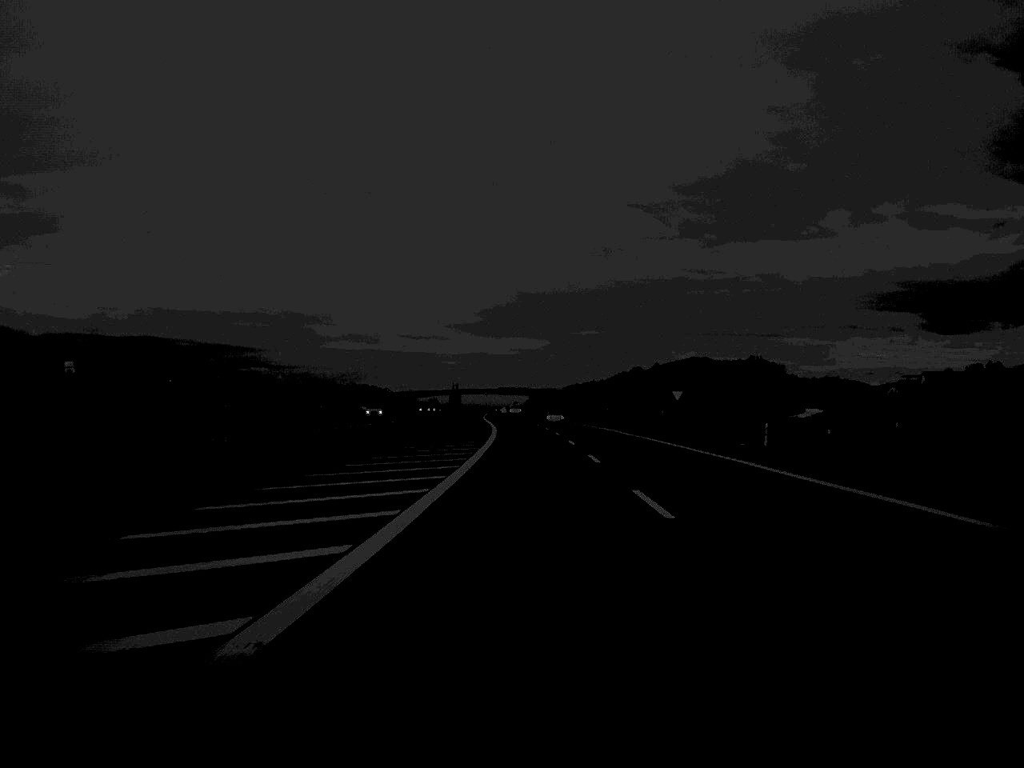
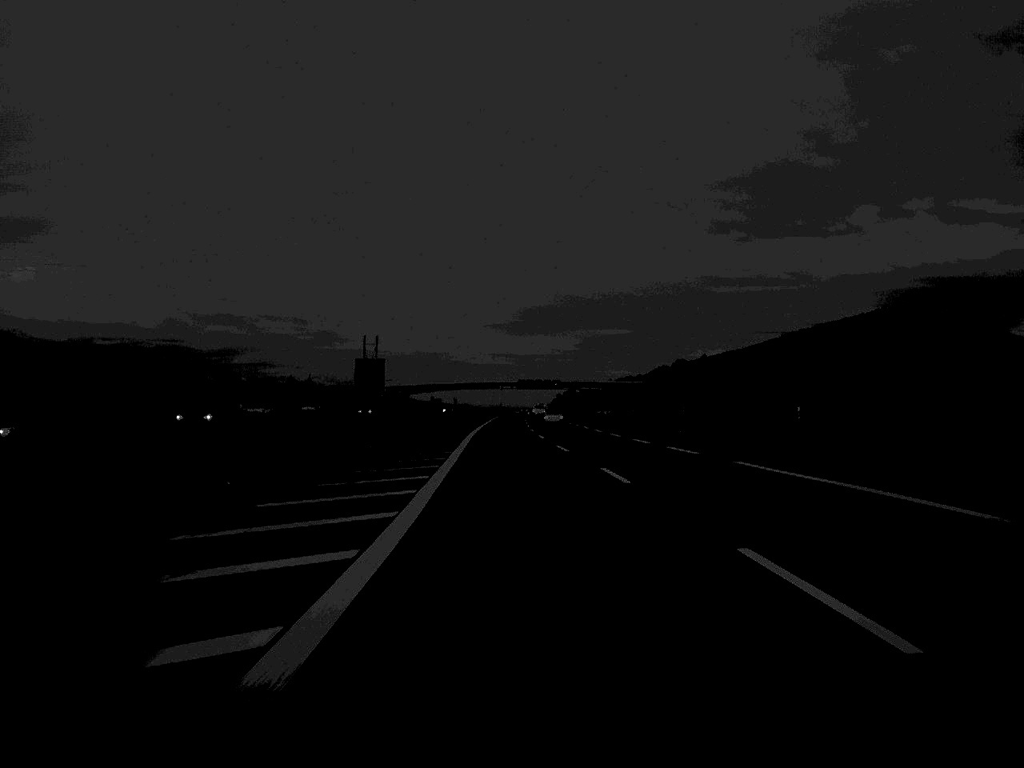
(-1.0, +99.7) m; -1°
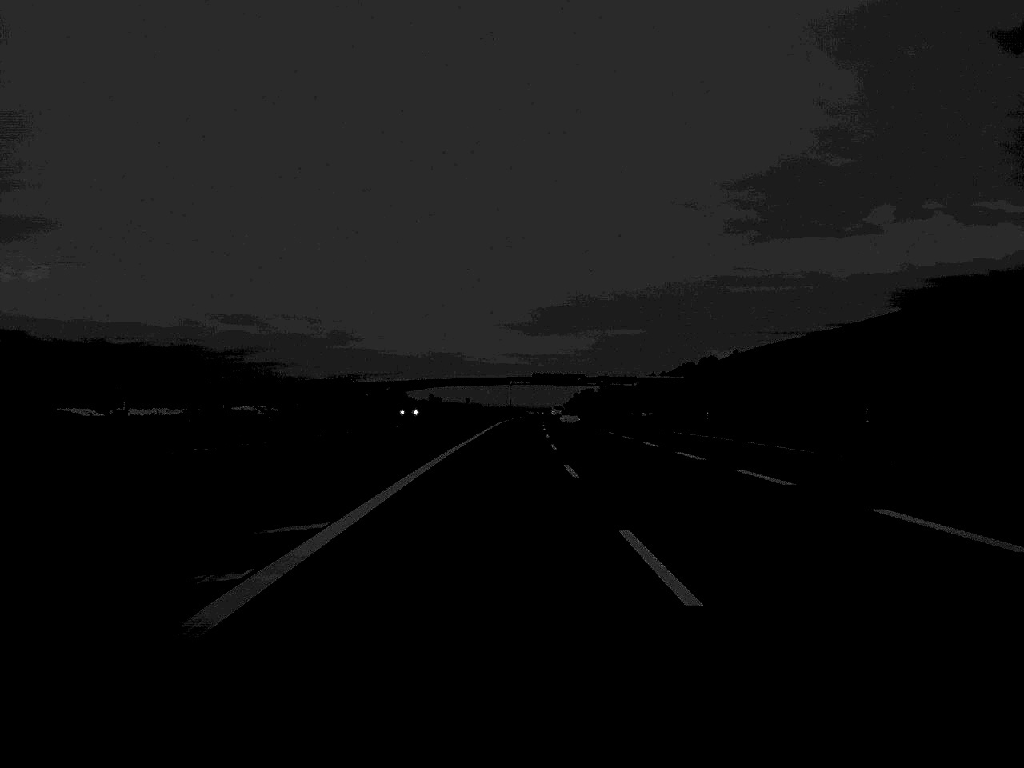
(-0.3, +51.5) m; -1°
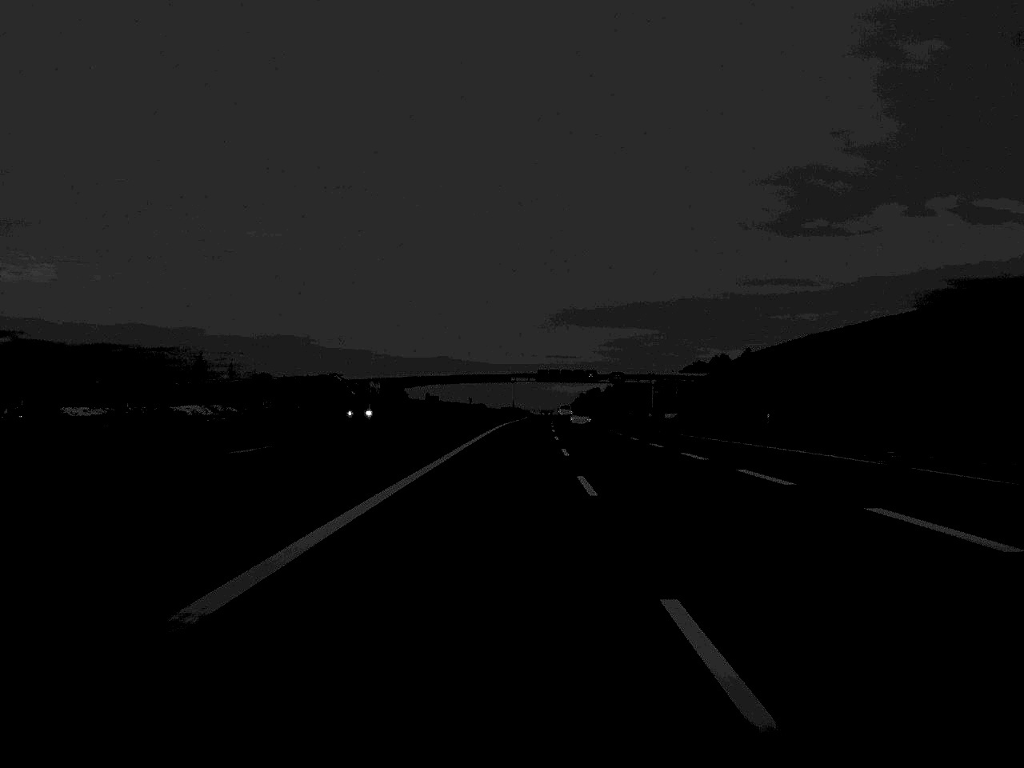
(0.0, +23.5) m; 0°
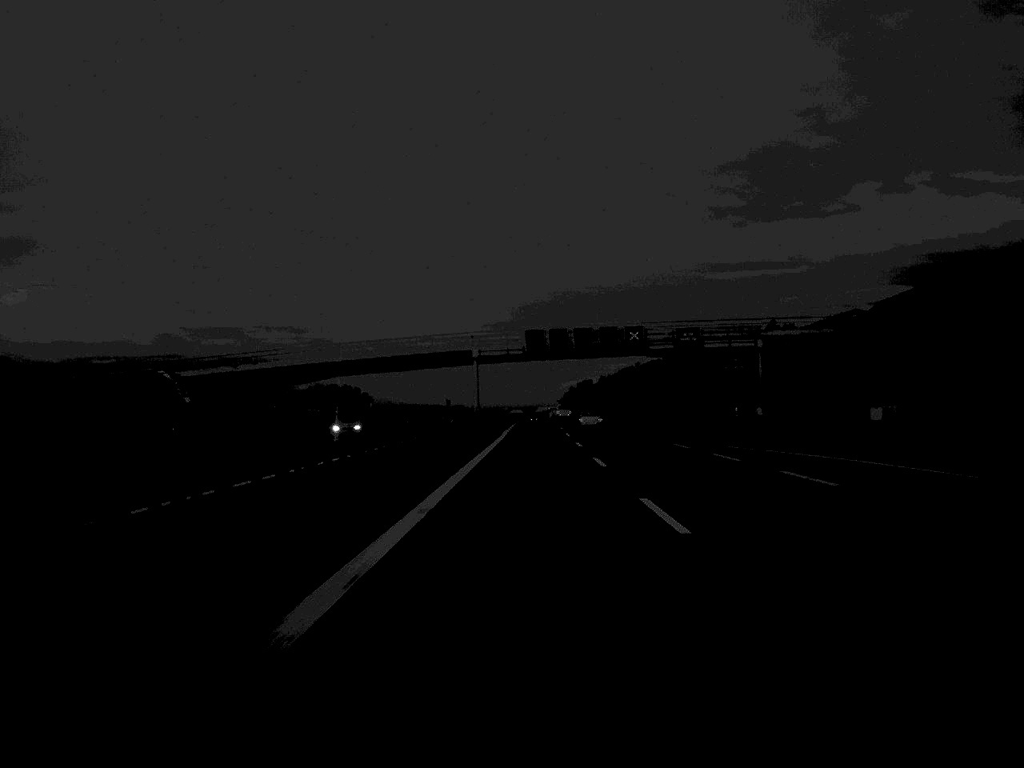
(+0.3, +96.3) m; +1°
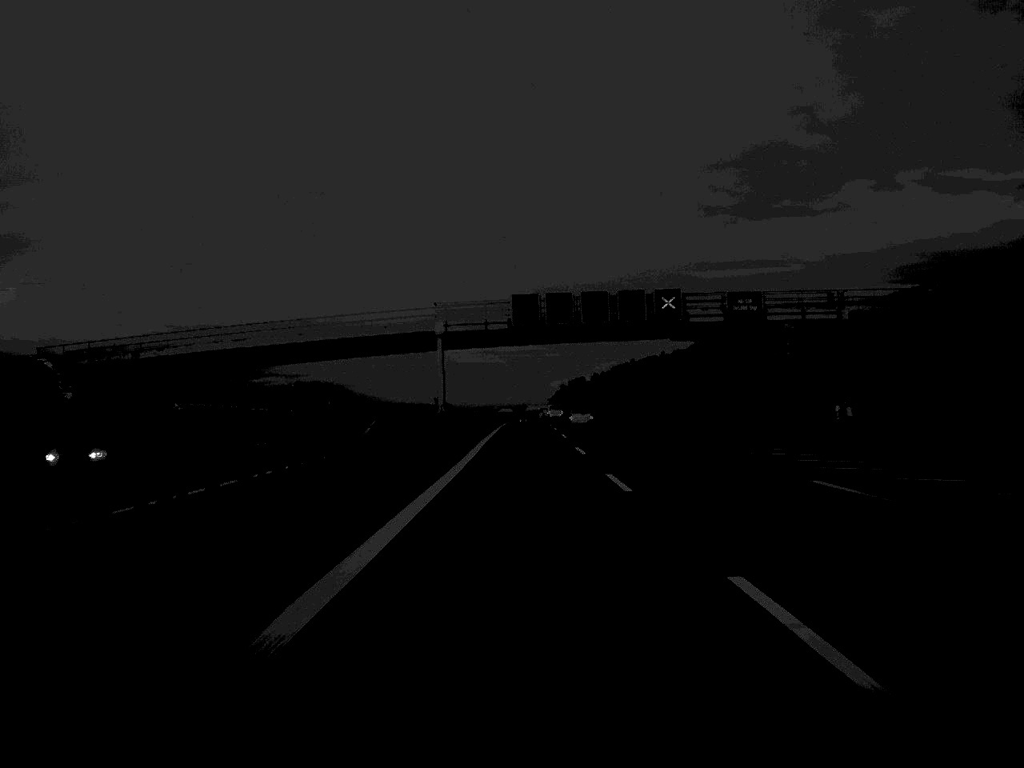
(+0.1, +28.0) m; 0°
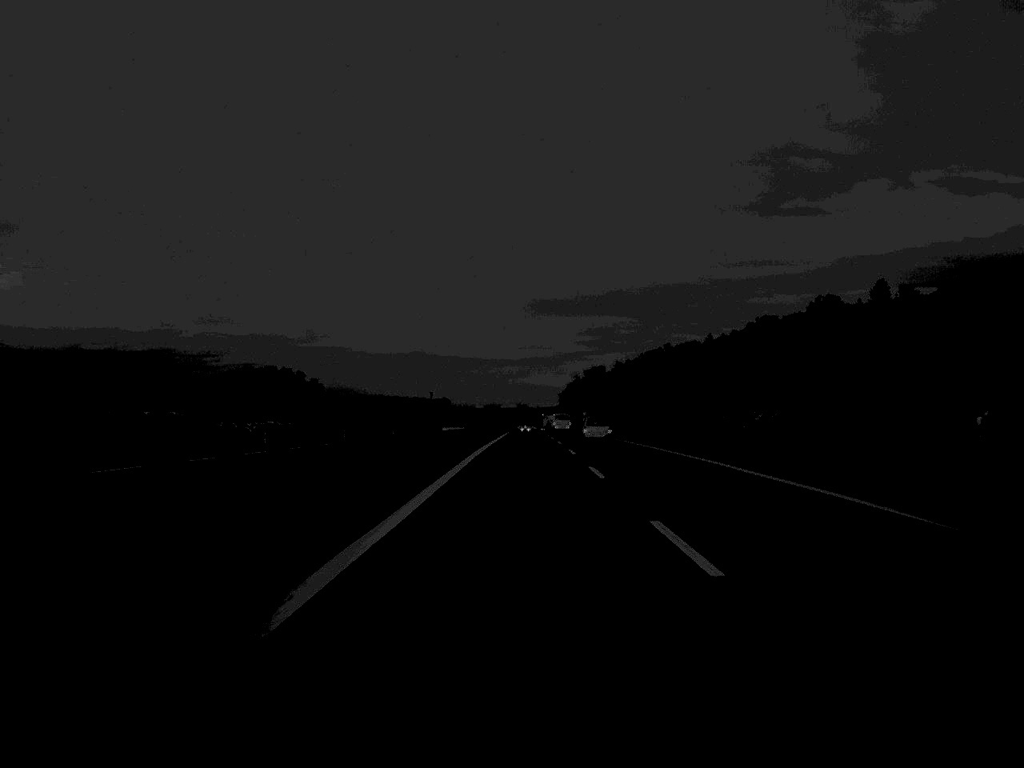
(0.0, +119.9) m; 0°
